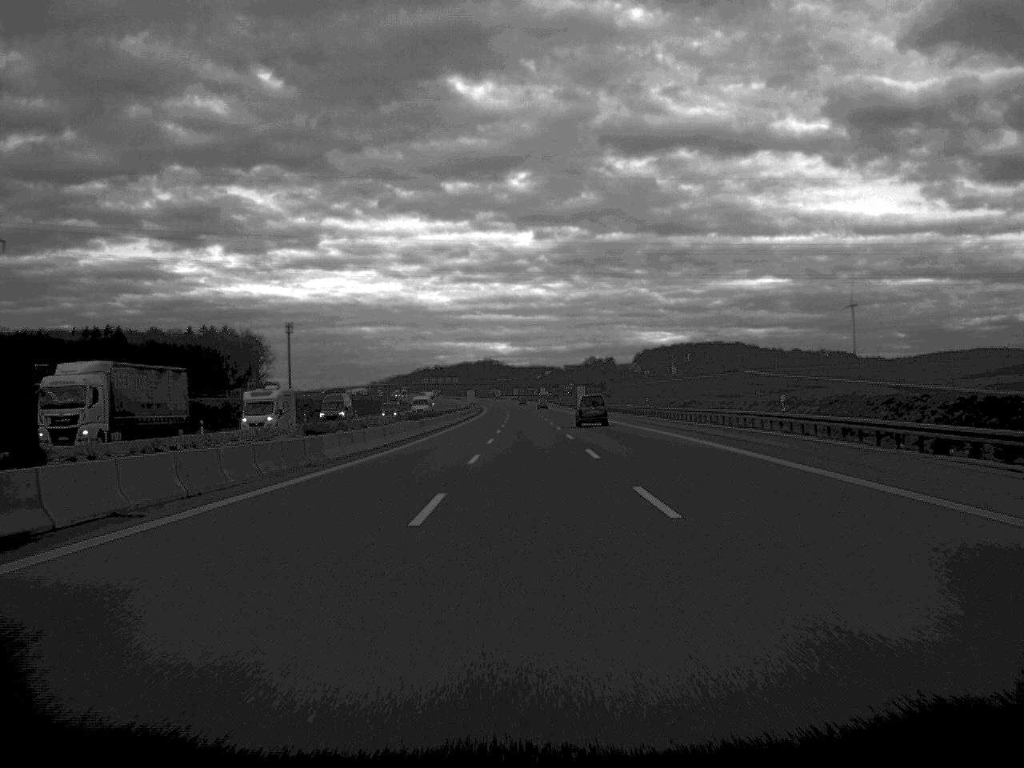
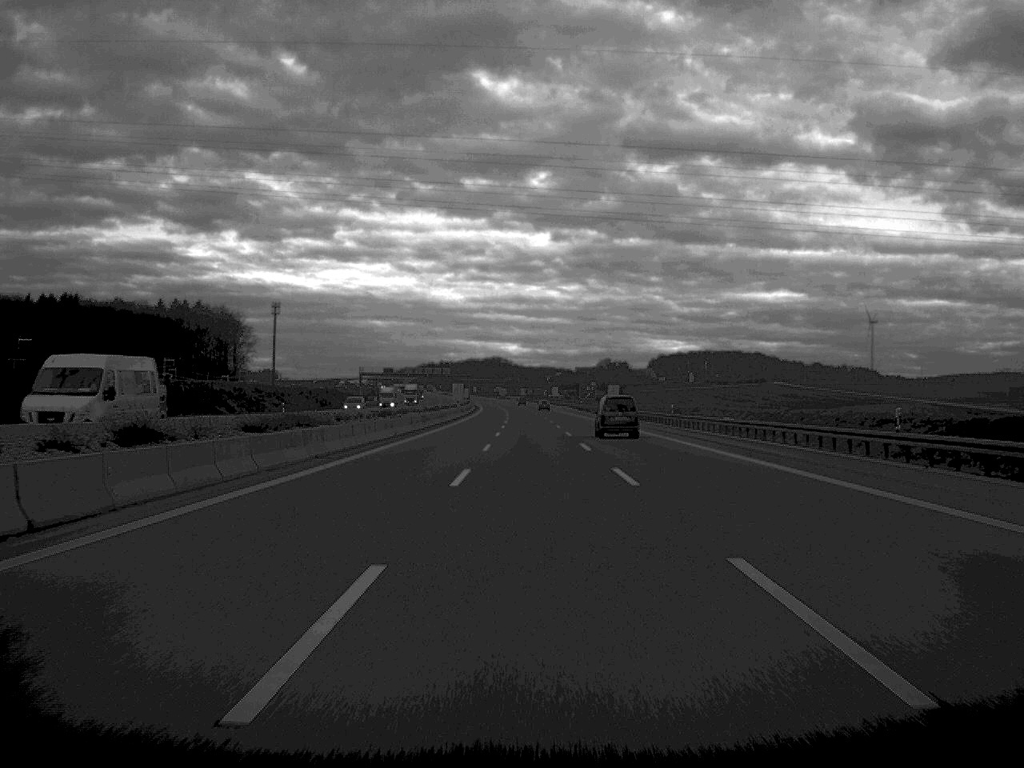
(-0.2, +63.3) m; 0°
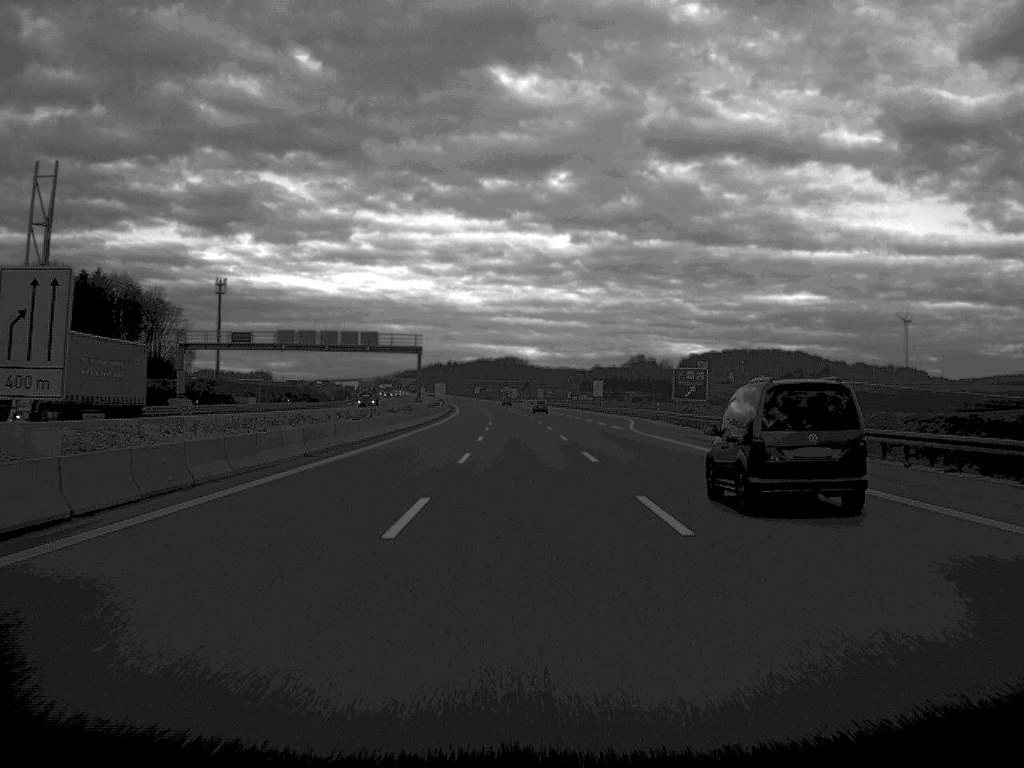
(-0.4, +134.2) m; -1°
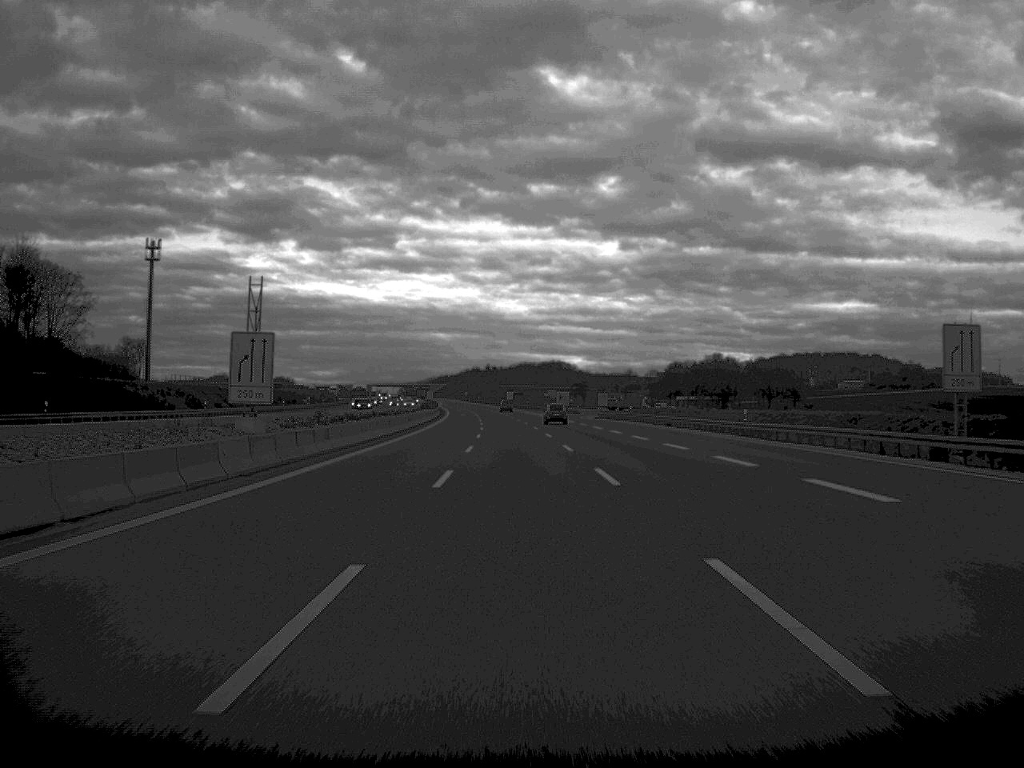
(-2.3, +134.3) m; -2°
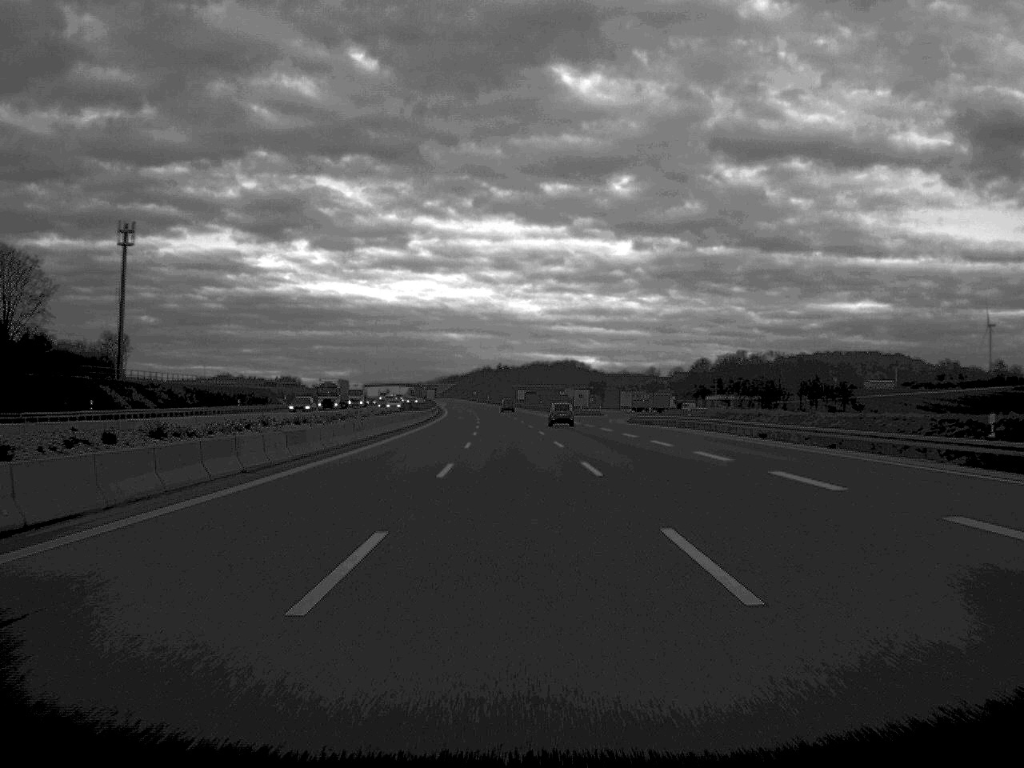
(-0.1, +31.7) m; -1°
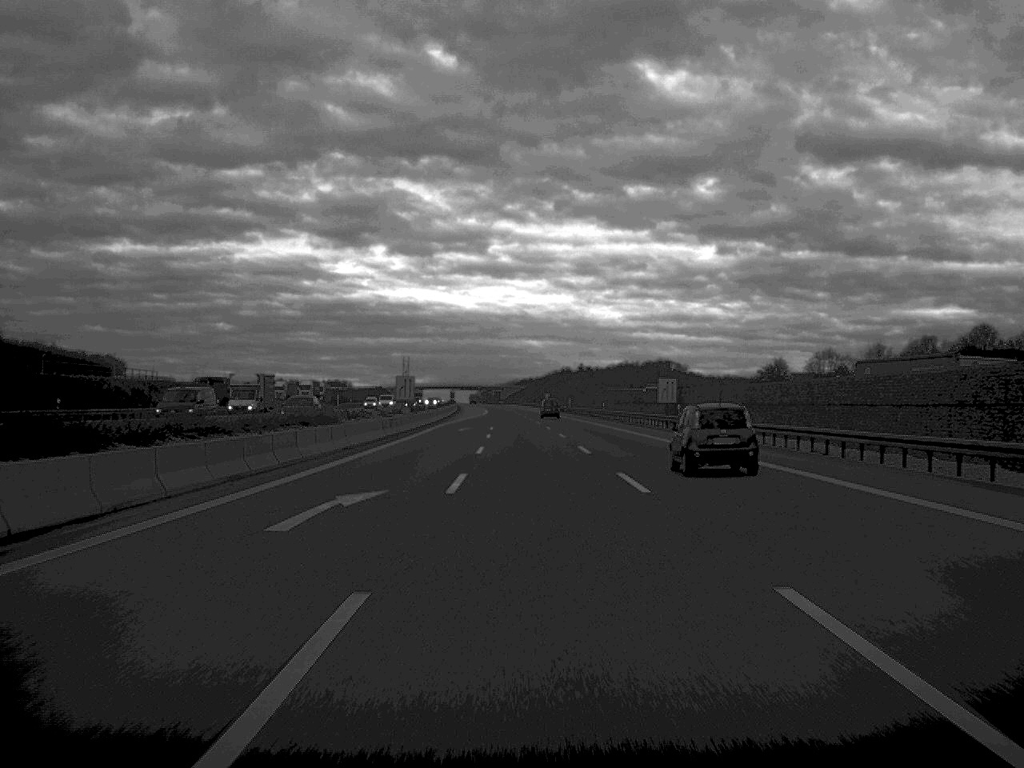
(-5.4, +166.2) m; -3°
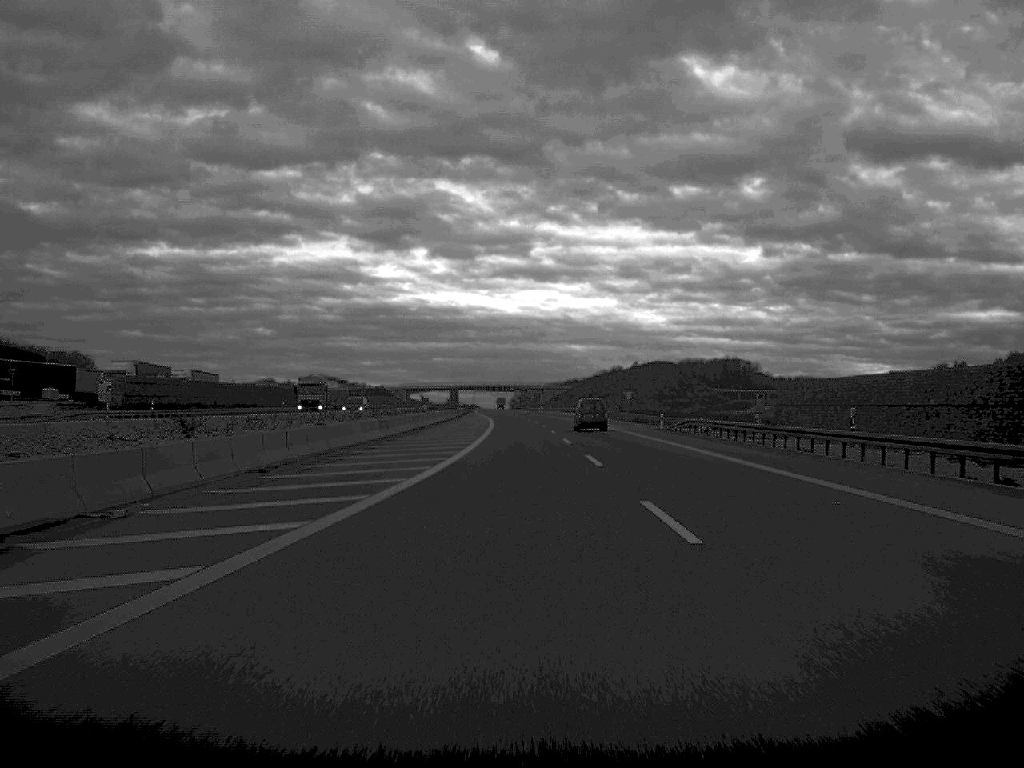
(-2.0, +134.6) m; -2°
